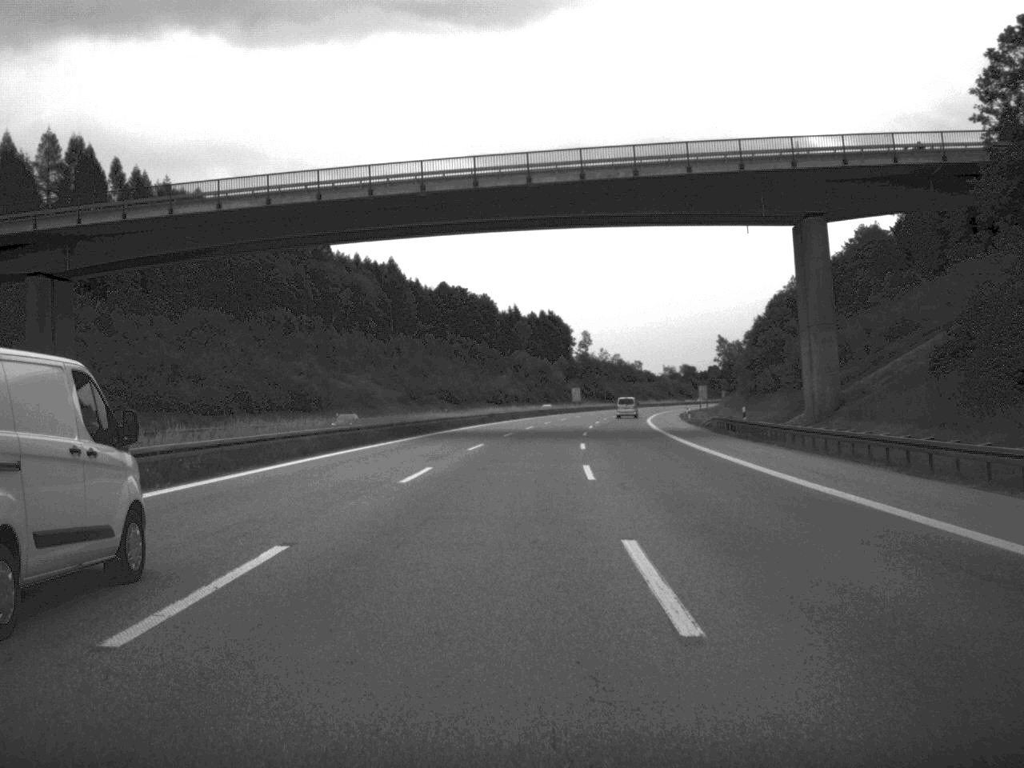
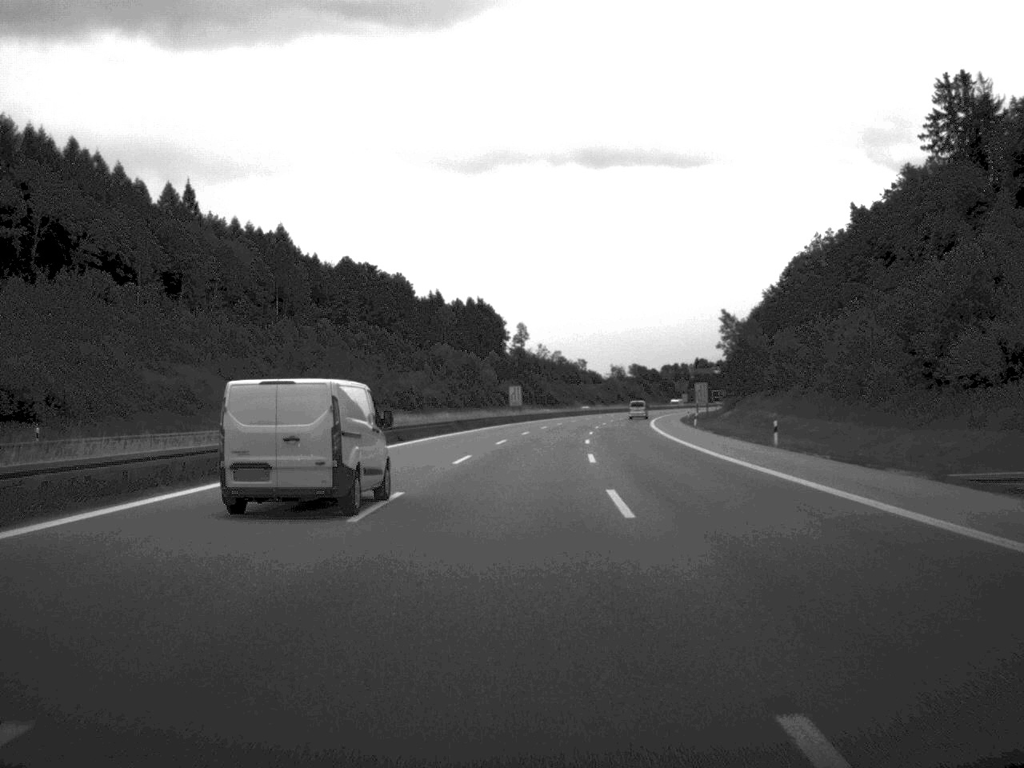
(+1.4, +59.6) m; +3°
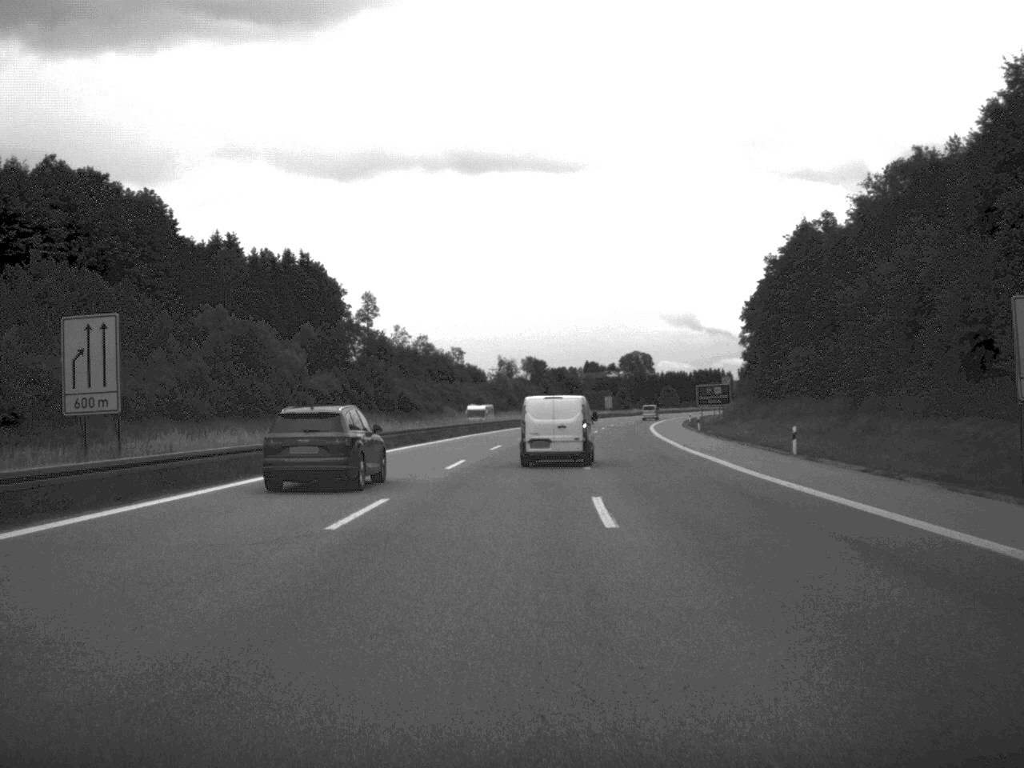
(+5.2, +104.5) m; +5°
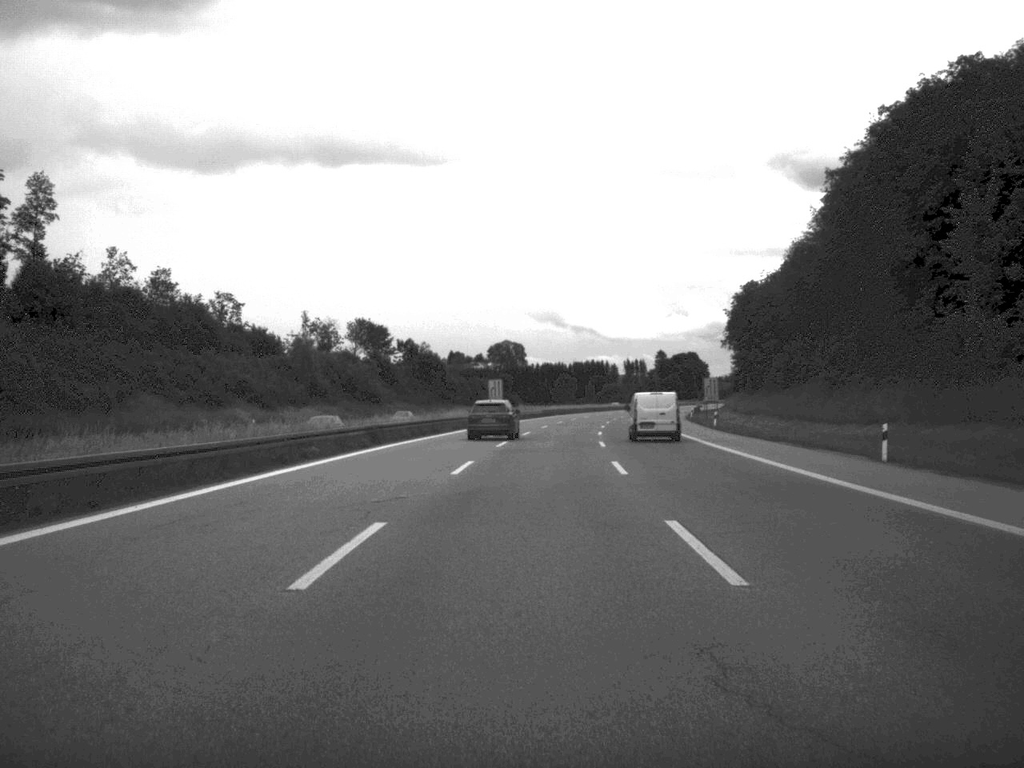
(+5.0, +109.5) m; +6°
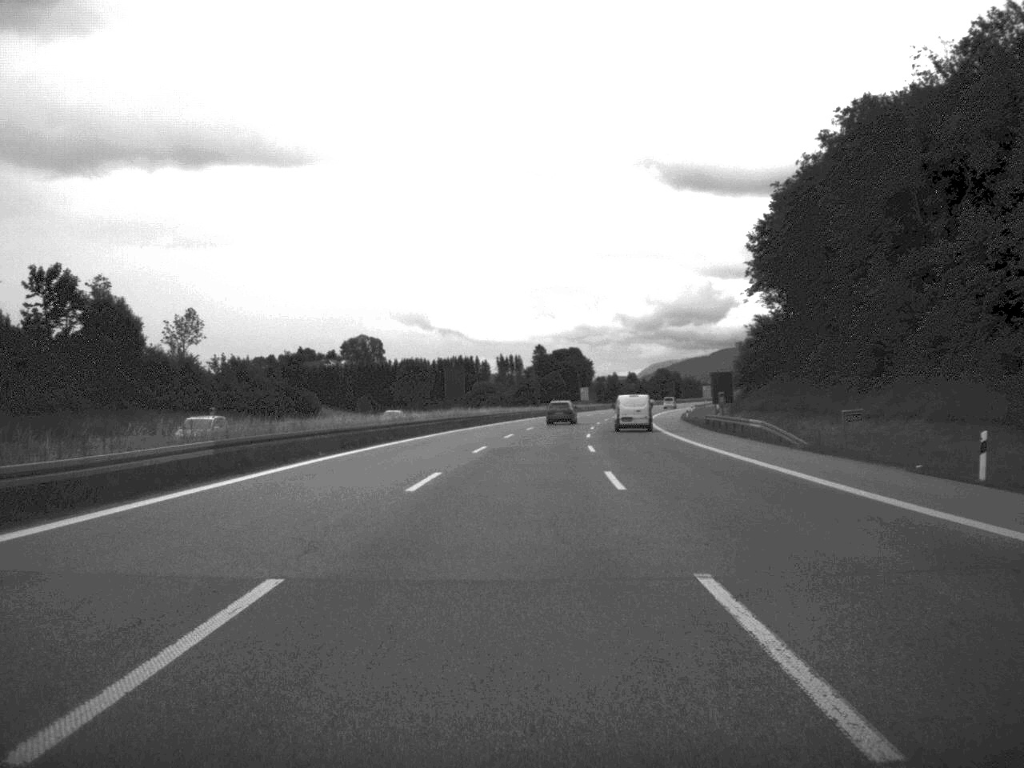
(+5.5, +108.5) m; +6°
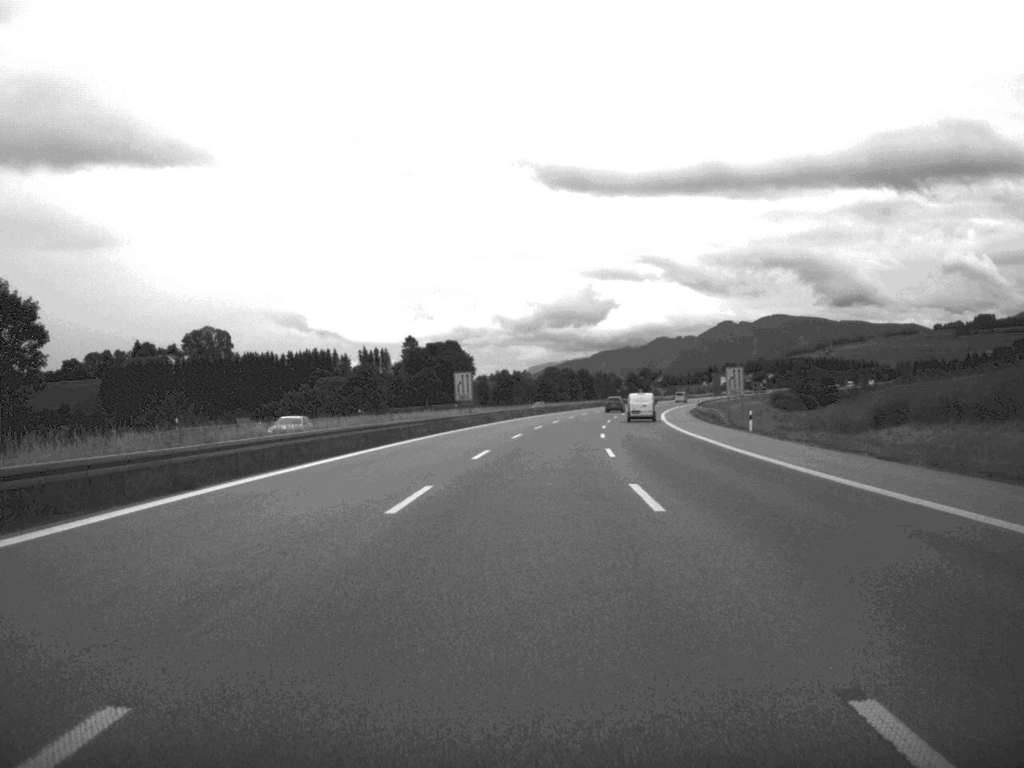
(+4.9, +108.1) m; +5°
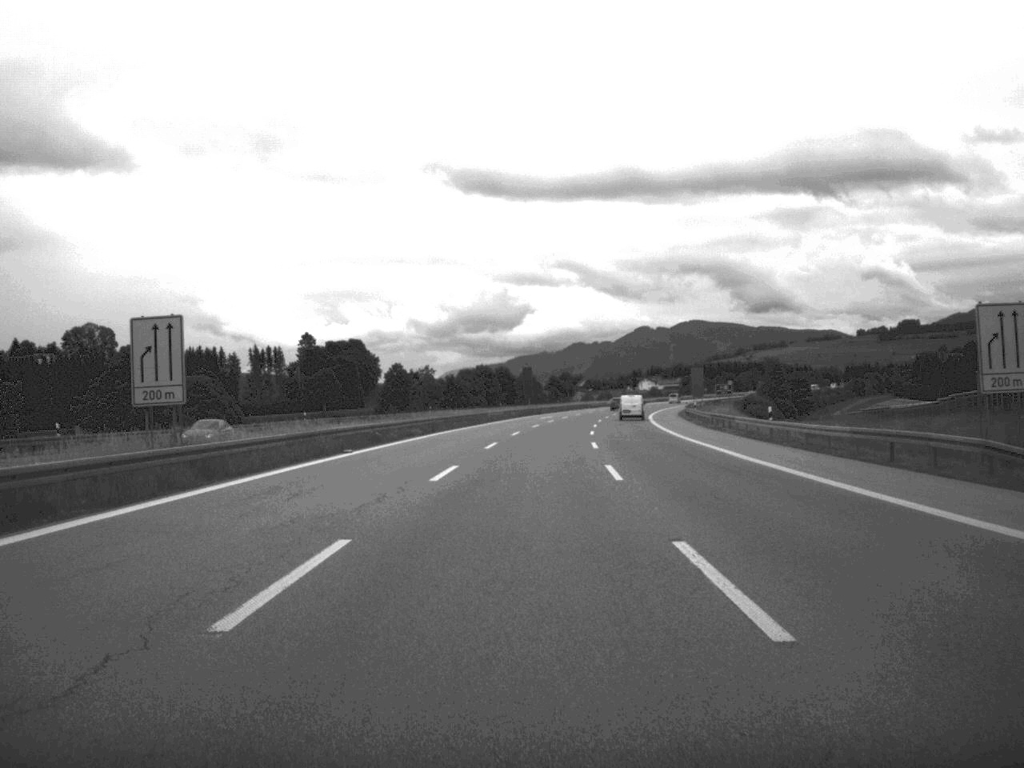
(+2.0, +61.4) m; +4°
